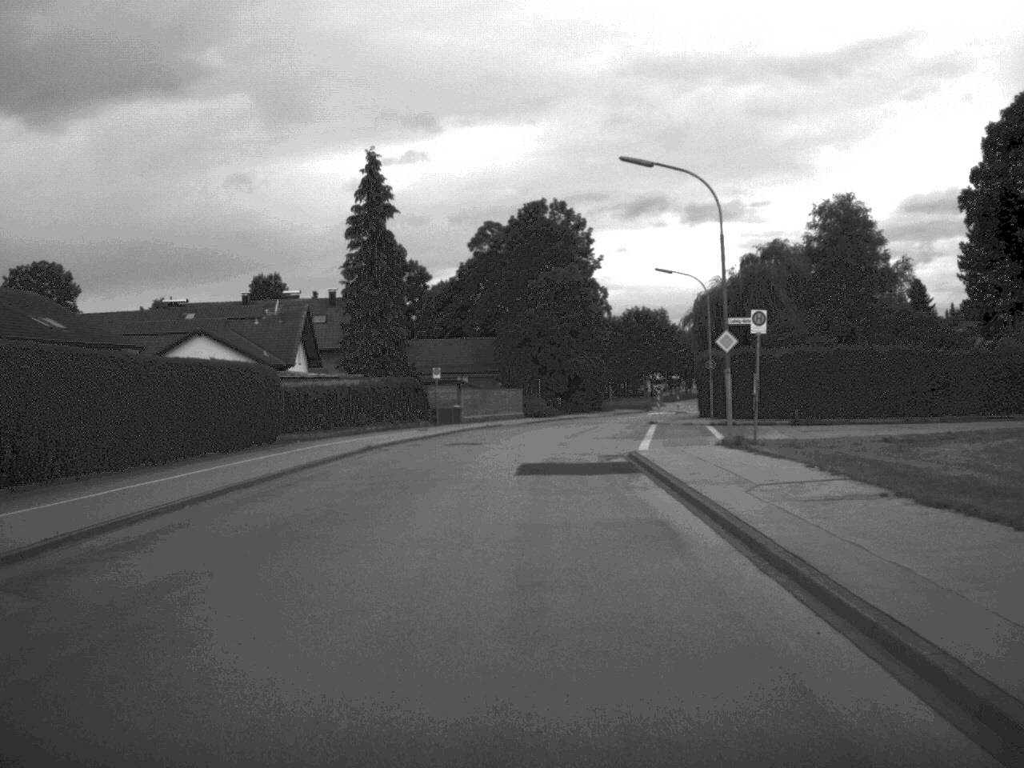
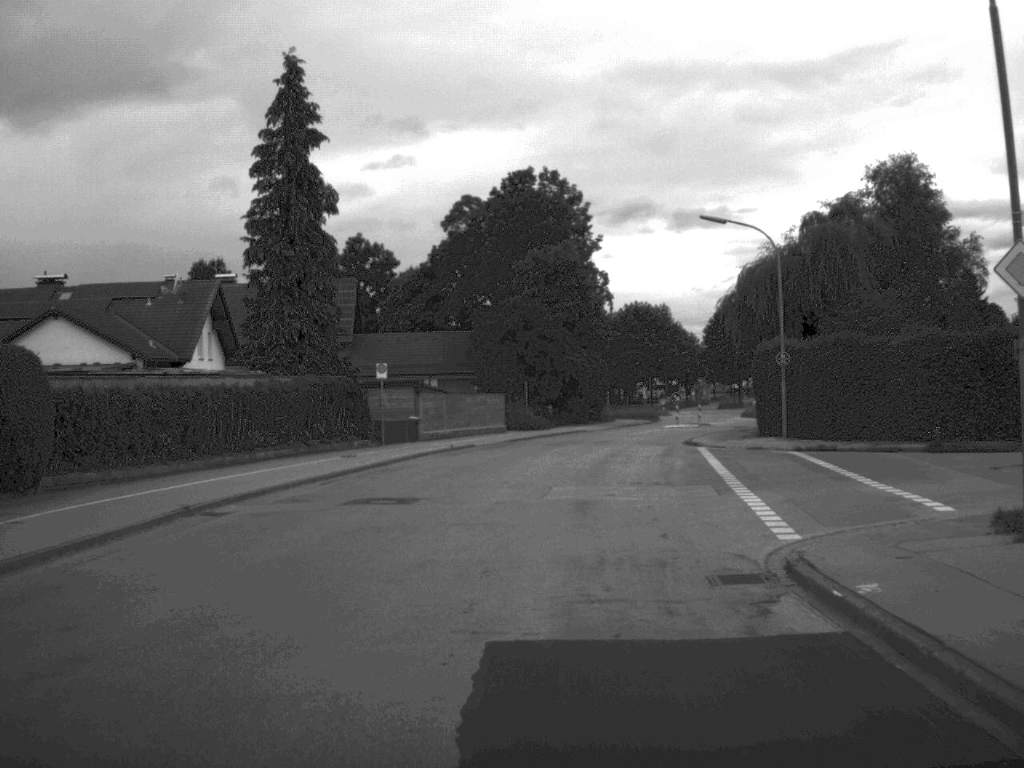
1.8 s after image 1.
(0.0, +19.3) m; +1°
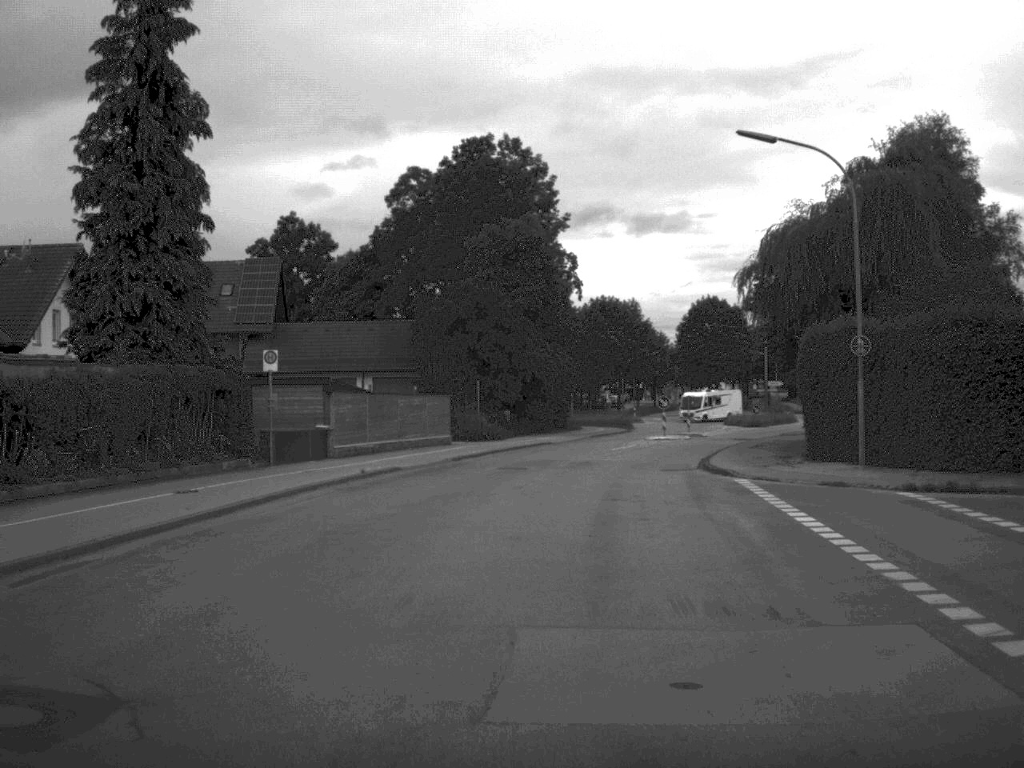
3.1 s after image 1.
(+0.2, +13.5) m; +2°
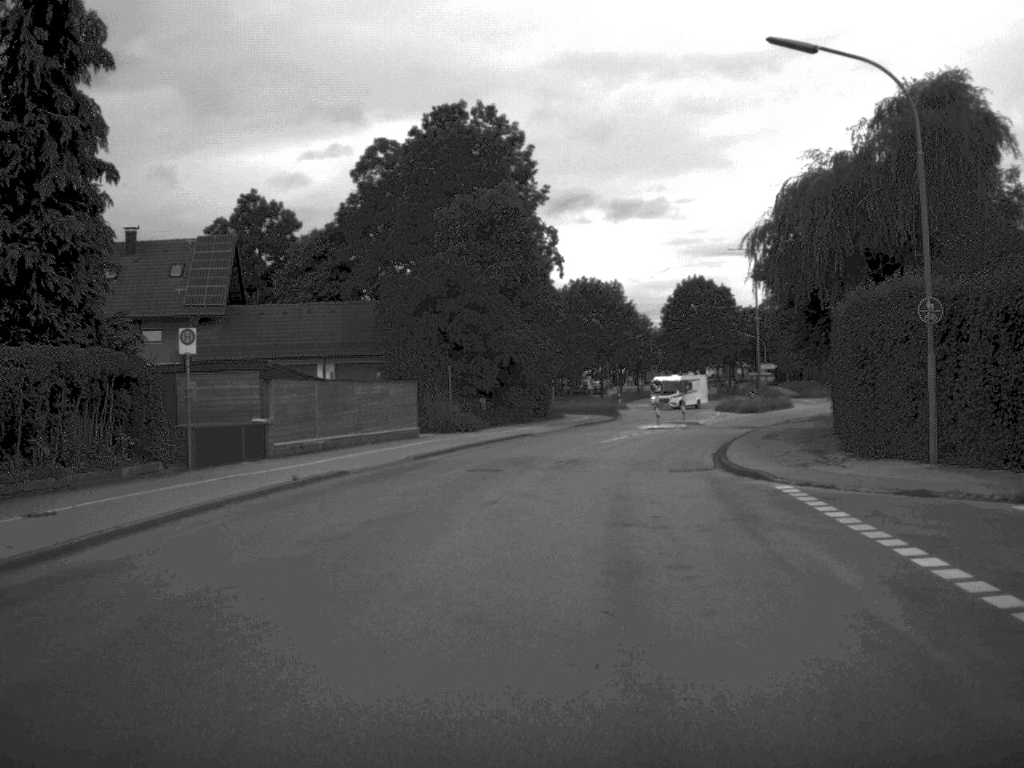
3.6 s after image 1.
(0.0, +6.0) m; +1°
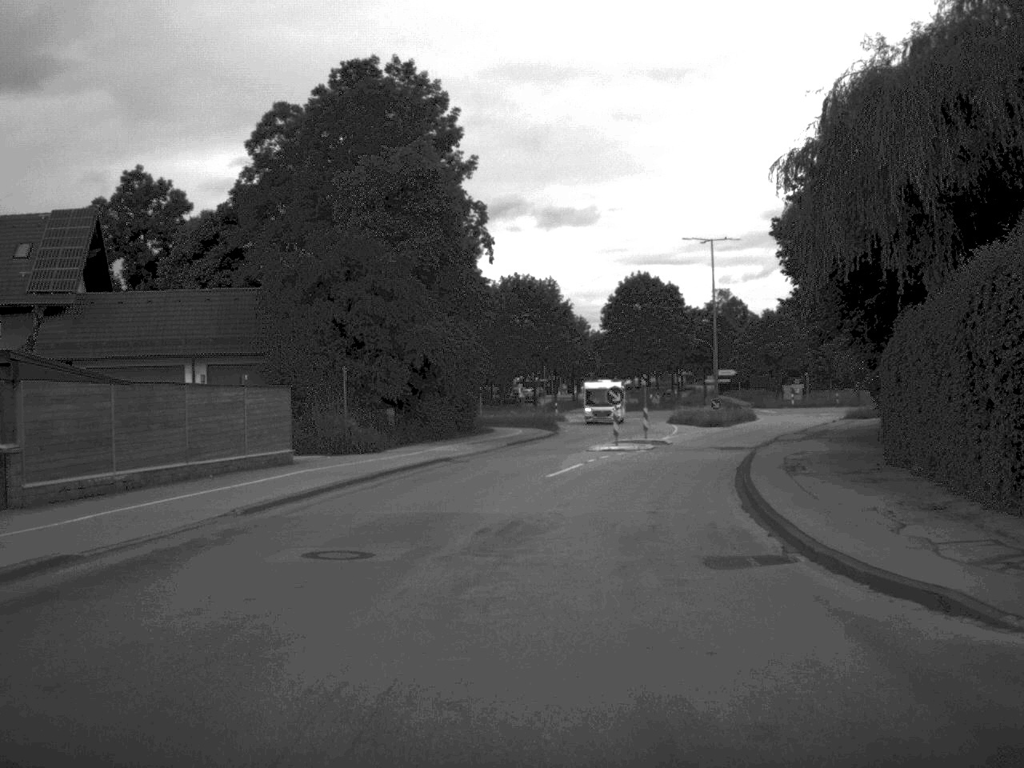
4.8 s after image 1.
(+0.3, +12.4) m; +3°
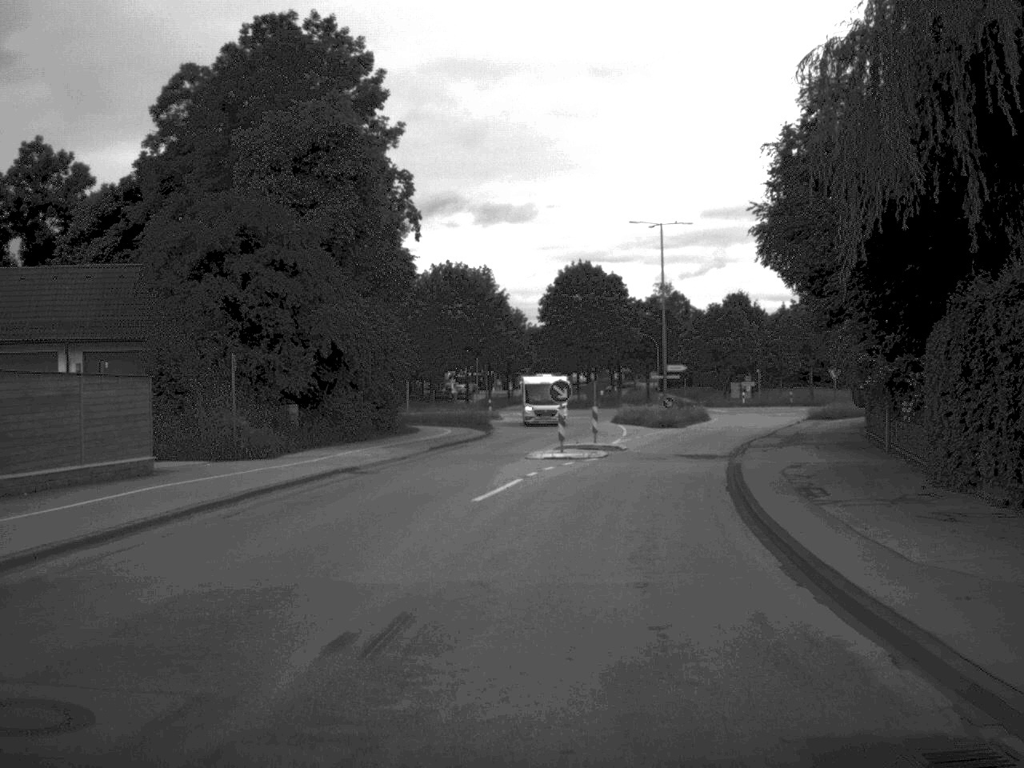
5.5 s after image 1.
(+0.2, +7.2) m; +3°
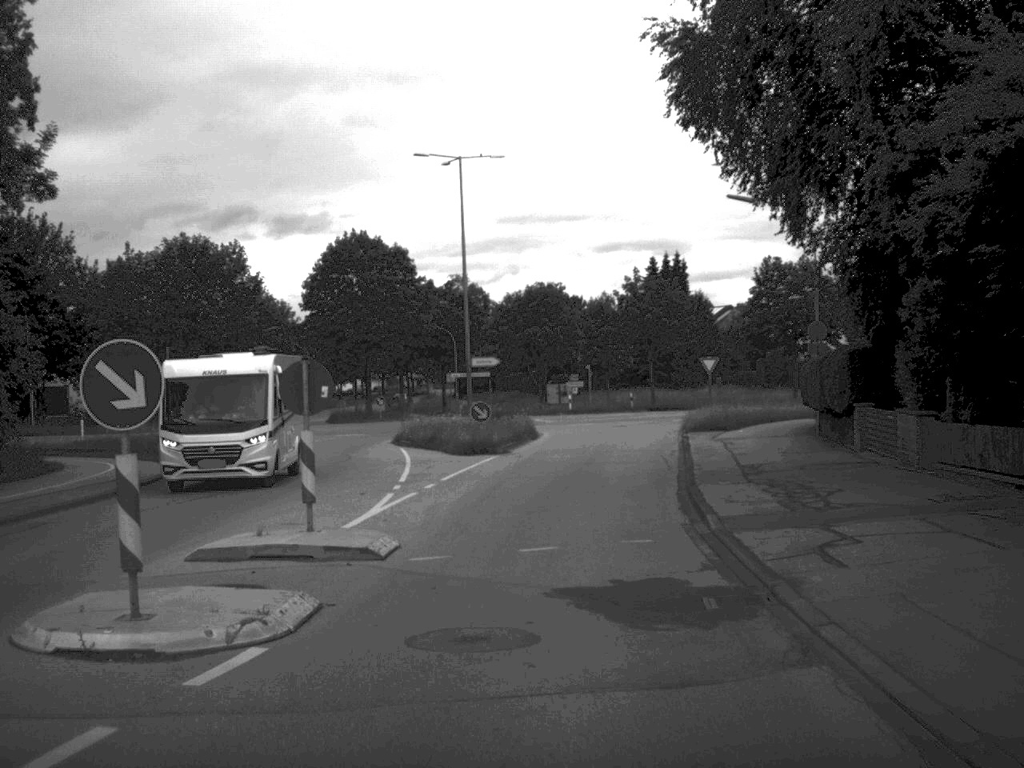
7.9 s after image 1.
(+1.9, +23.9) m; +9°
